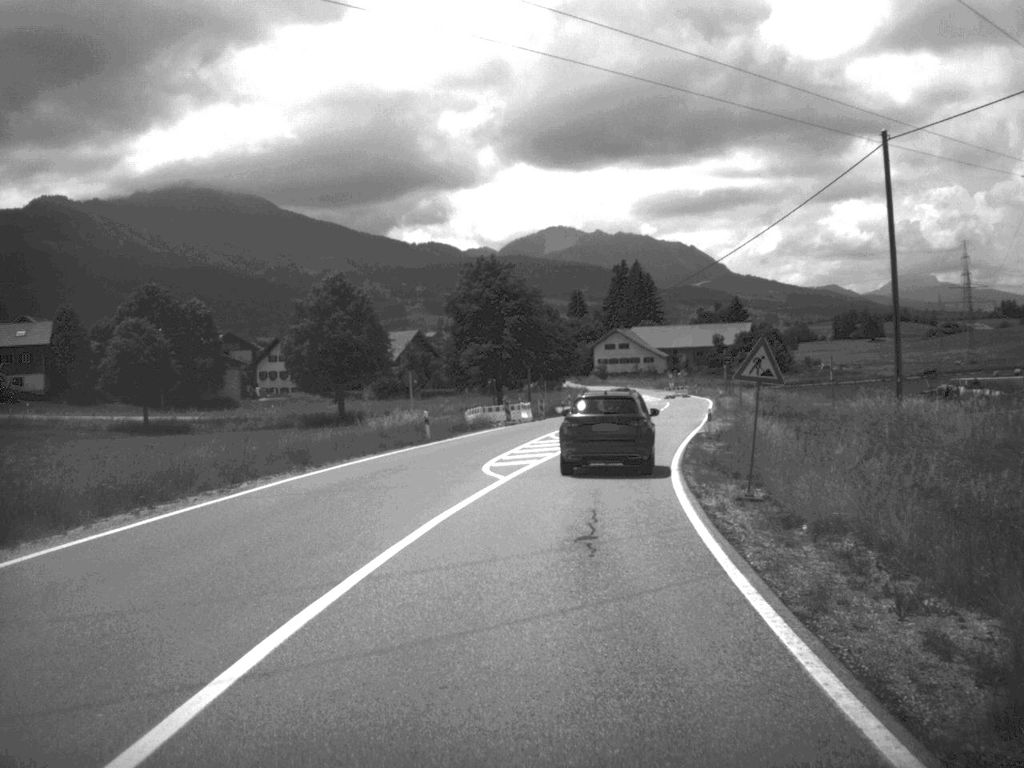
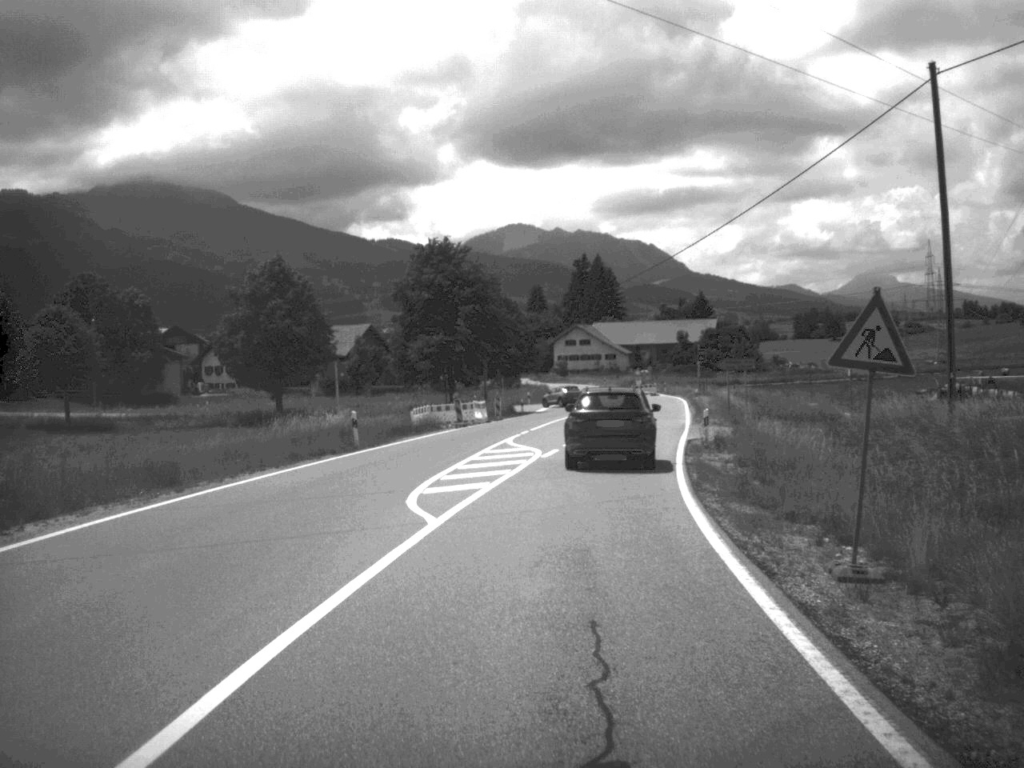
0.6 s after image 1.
(+0.1, +8.7) m; +2°
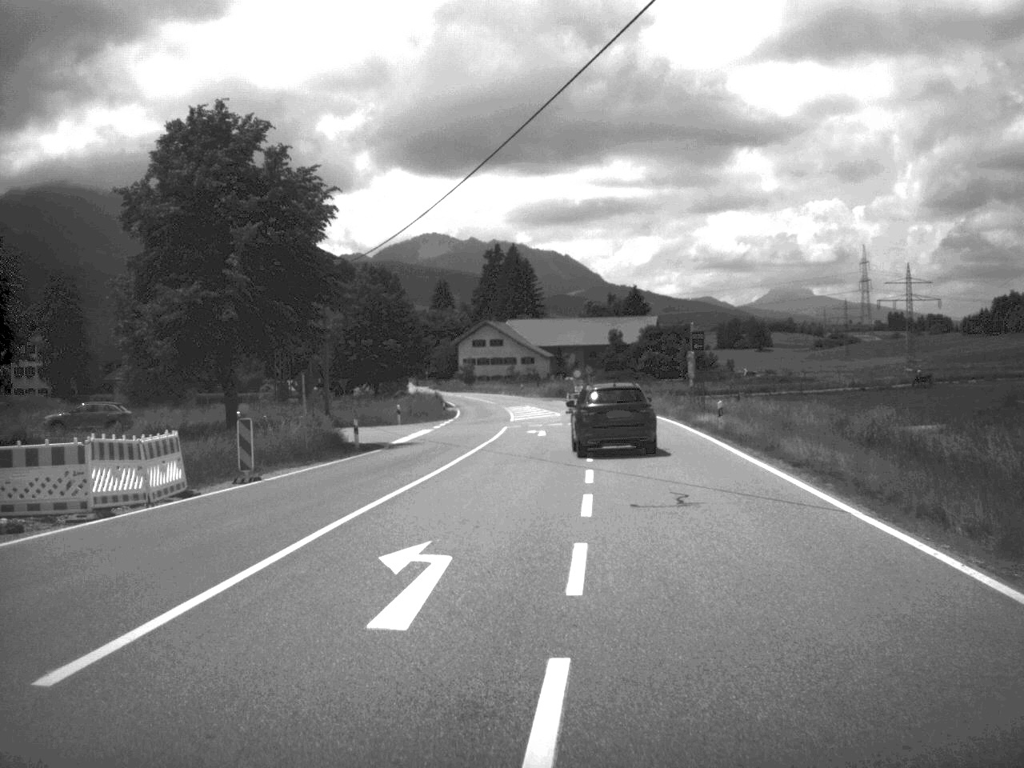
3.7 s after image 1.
(+2.1, +42.4) m; +4°
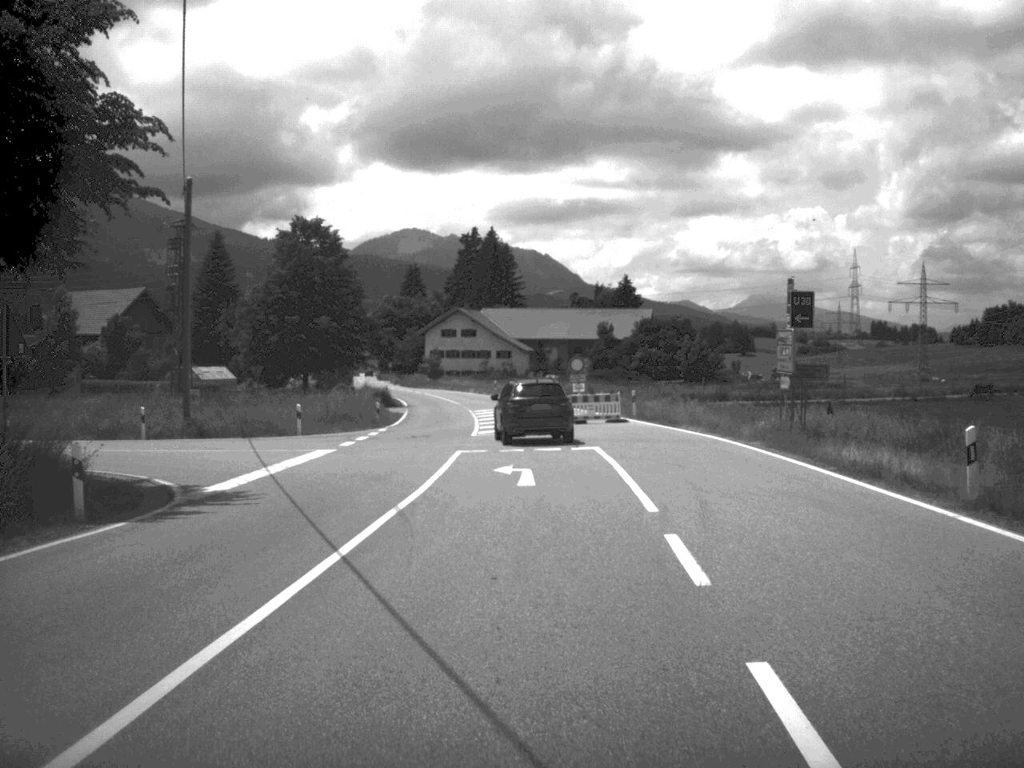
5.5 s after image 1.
(+0.1, +23.6) m; +1°
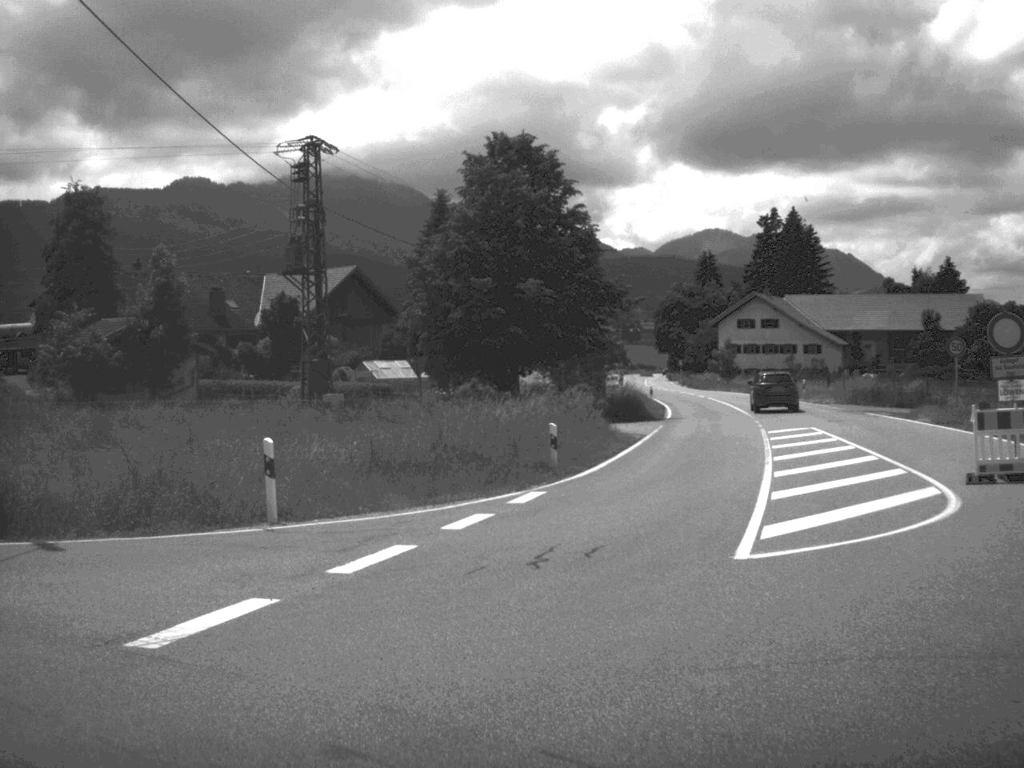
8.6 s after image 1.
(-0.4, +27.3) m; -15°
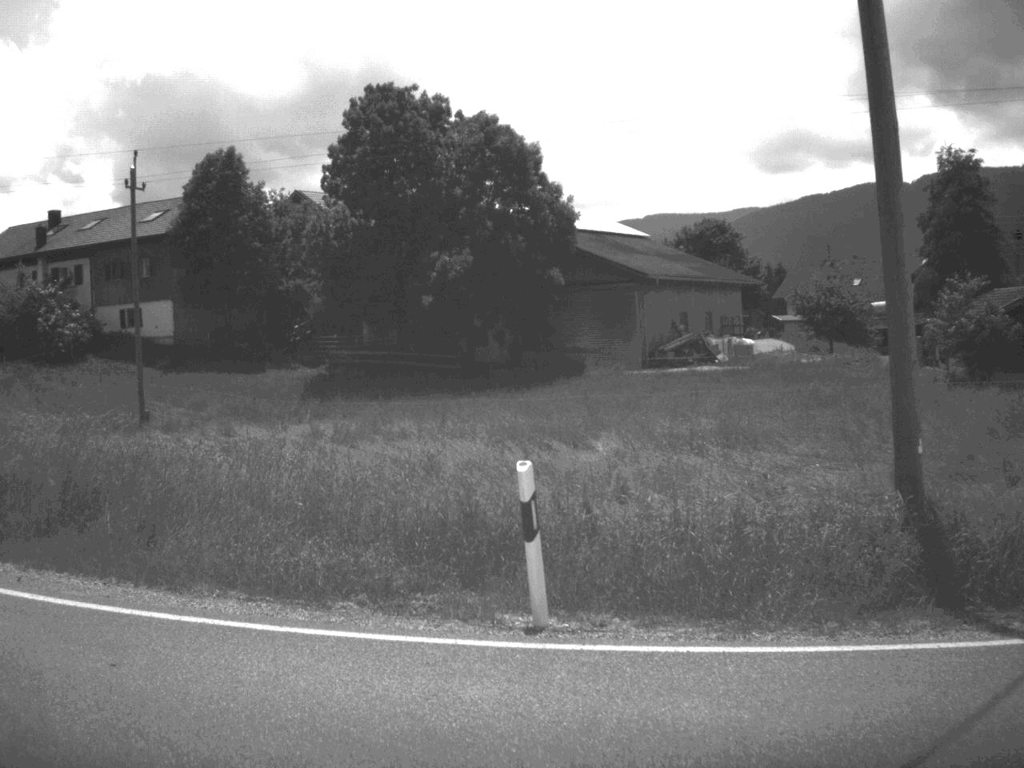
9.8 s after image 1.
(-2.0, +5.9) m; -39°
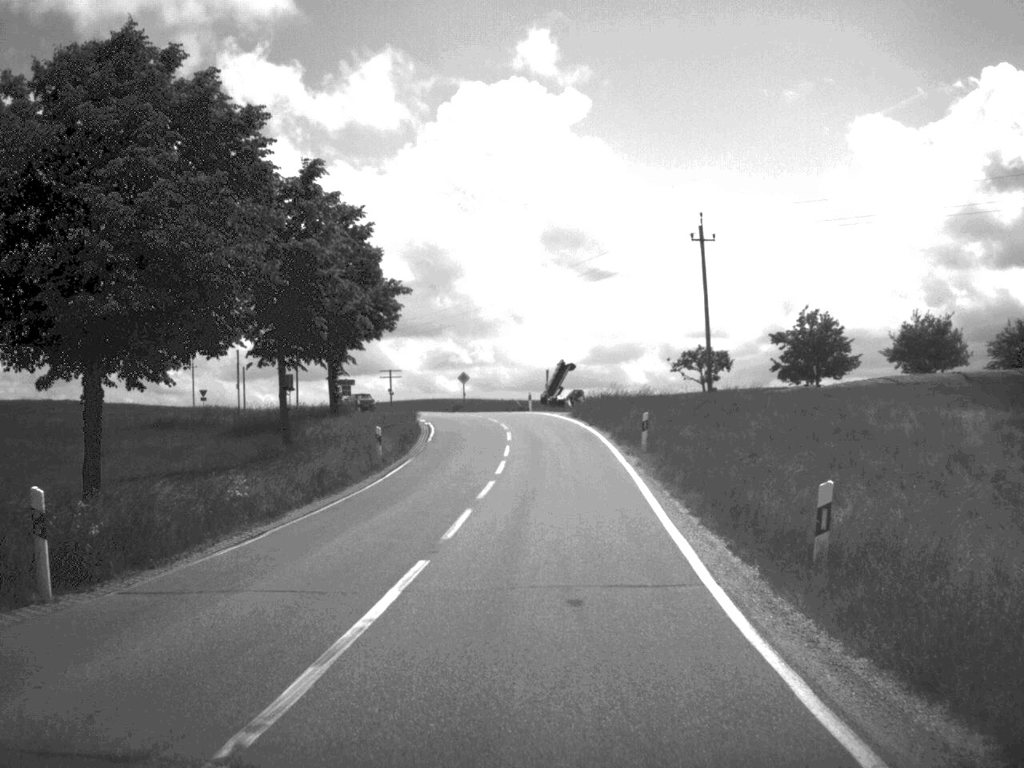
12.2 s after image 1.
(-9.5, +11.9) m; -53°
